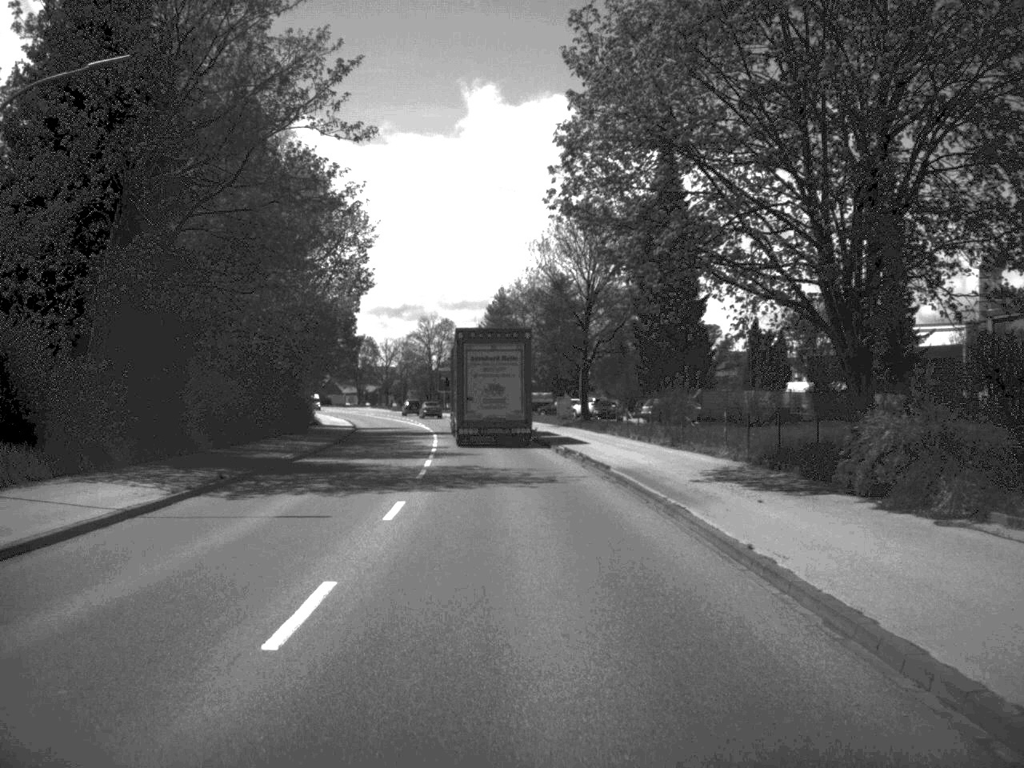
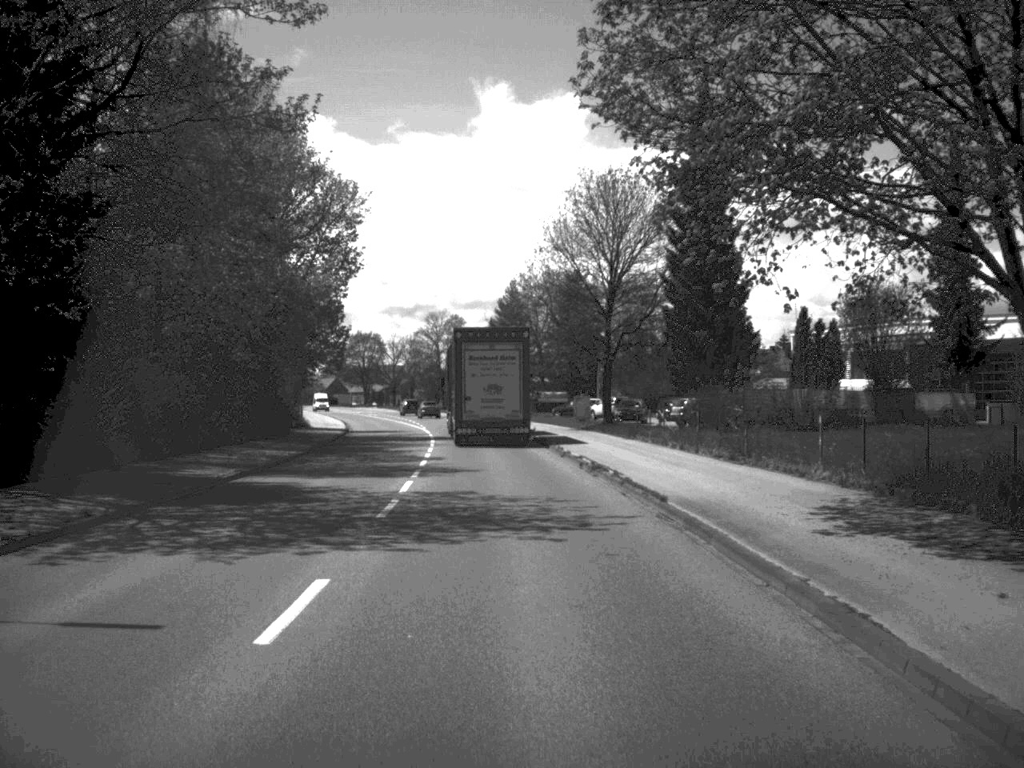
(0.0, +8.7) m; -1°
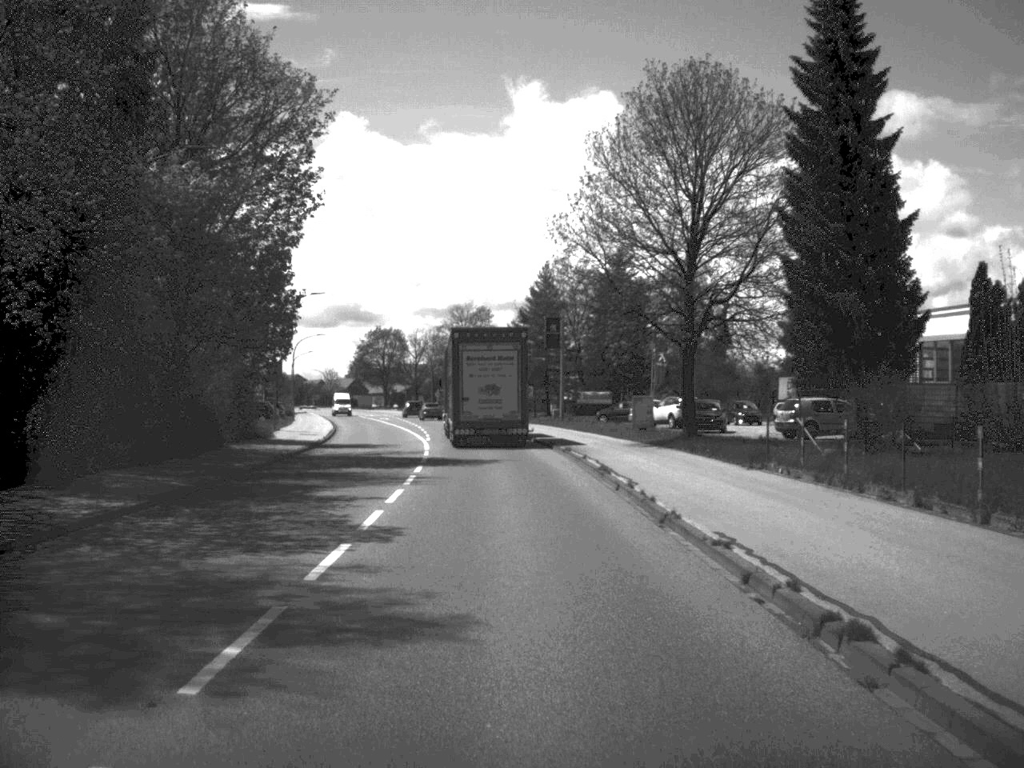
(-0.3, +19.2) m; -2°
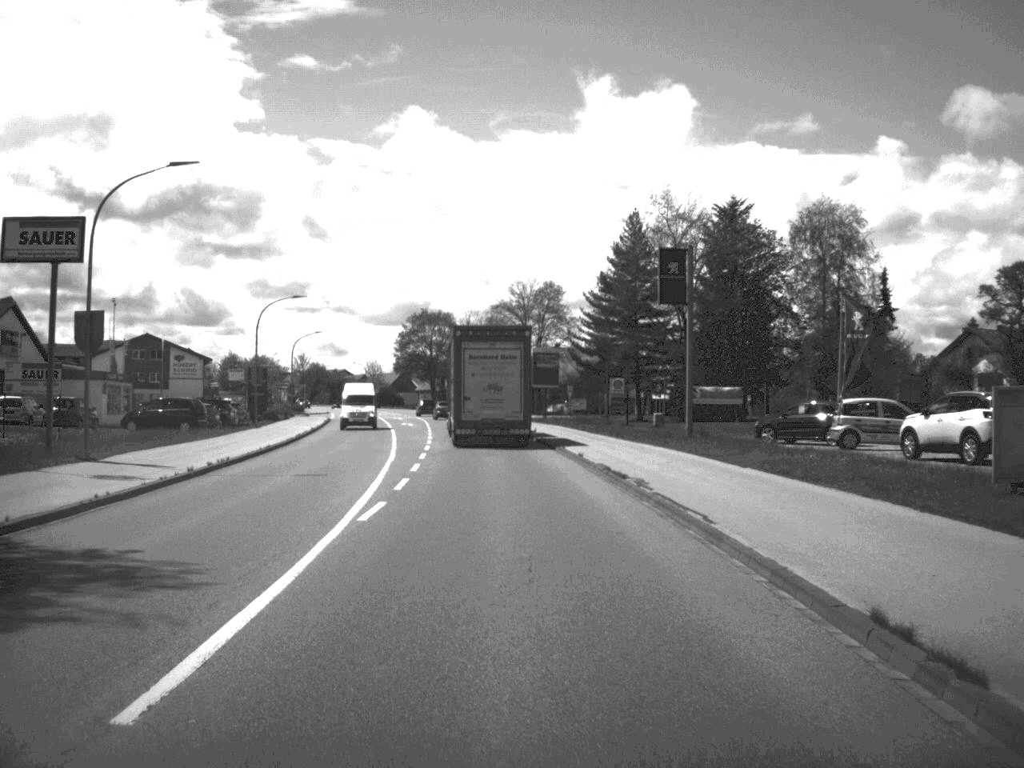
(-0.9, +36.1) m; -3°
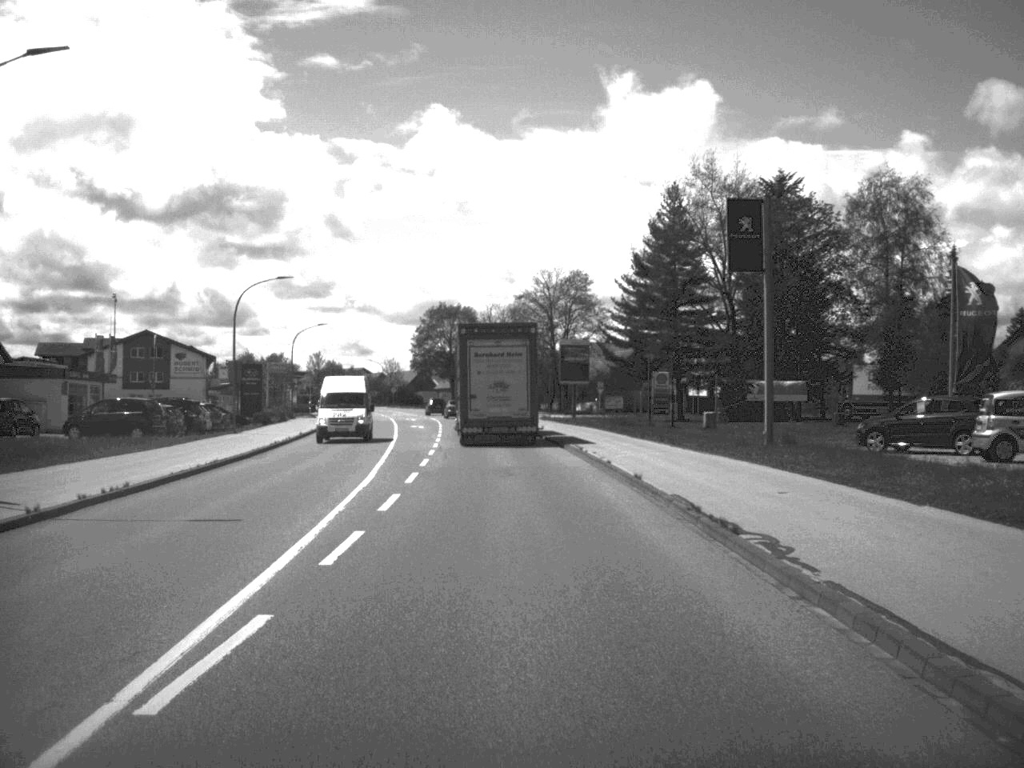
(-0.1, +10.5) m; -1°
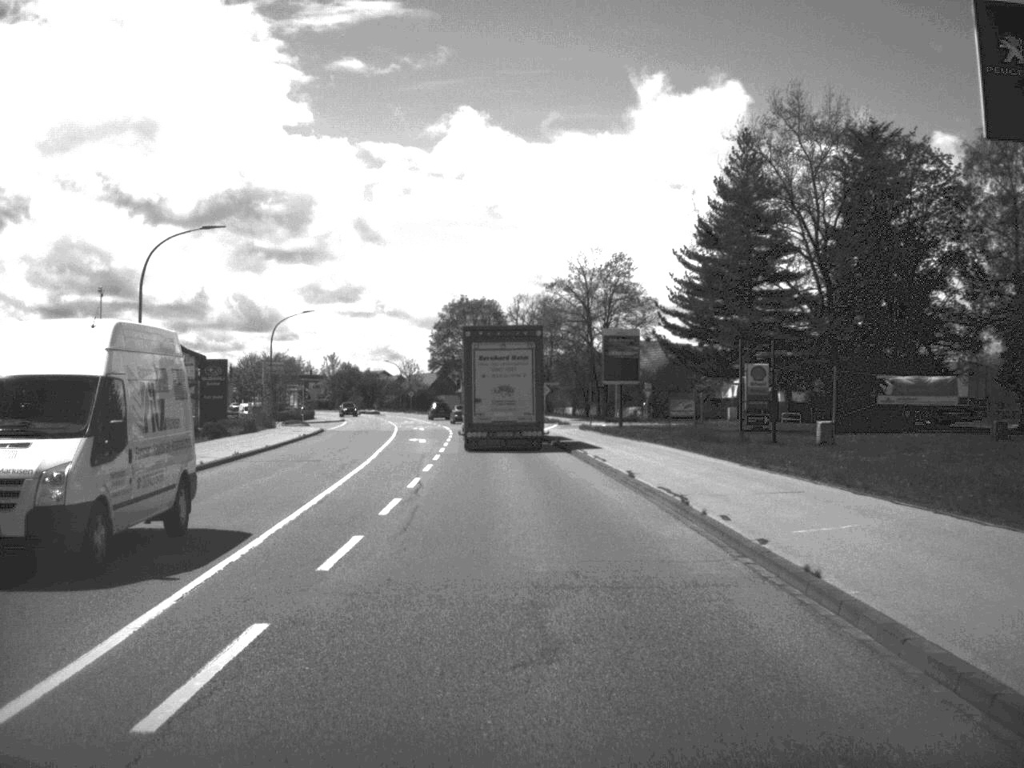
(-0.2, +18.0) m; -1°
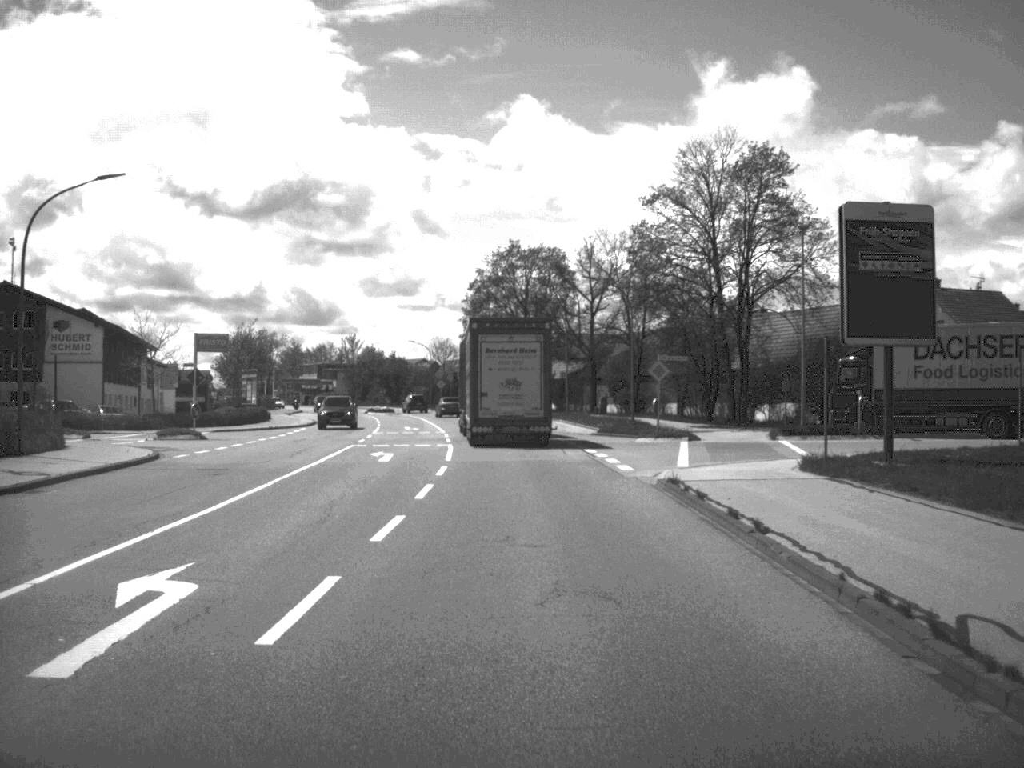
(-1.2, +45.2) m; -3°
